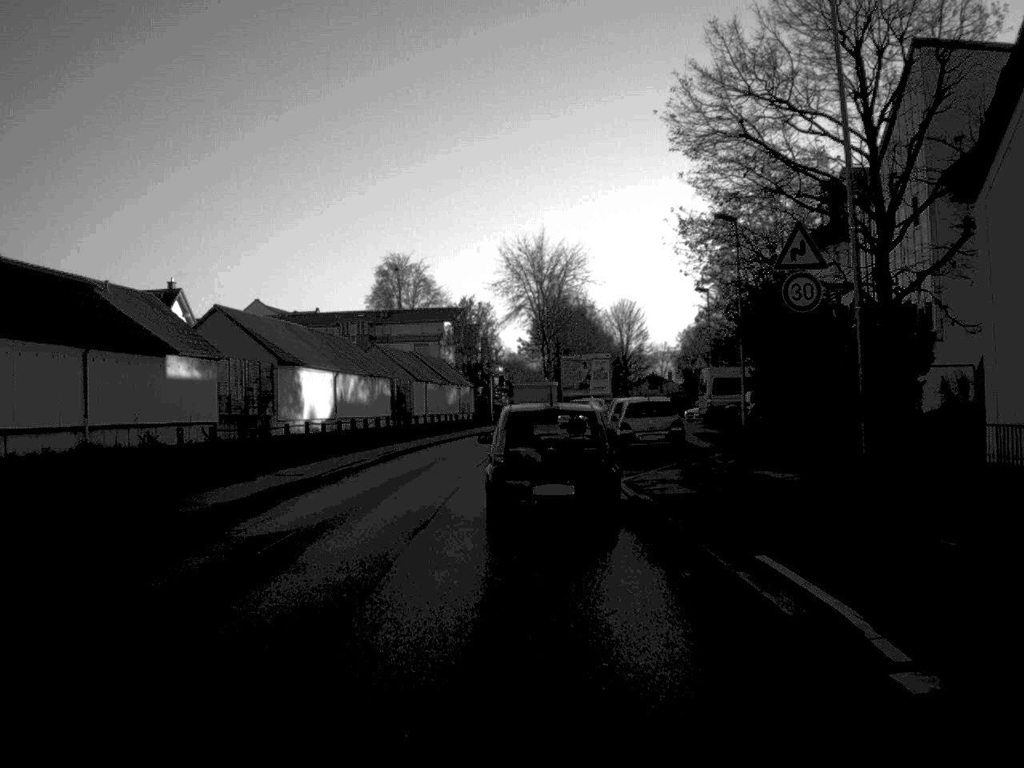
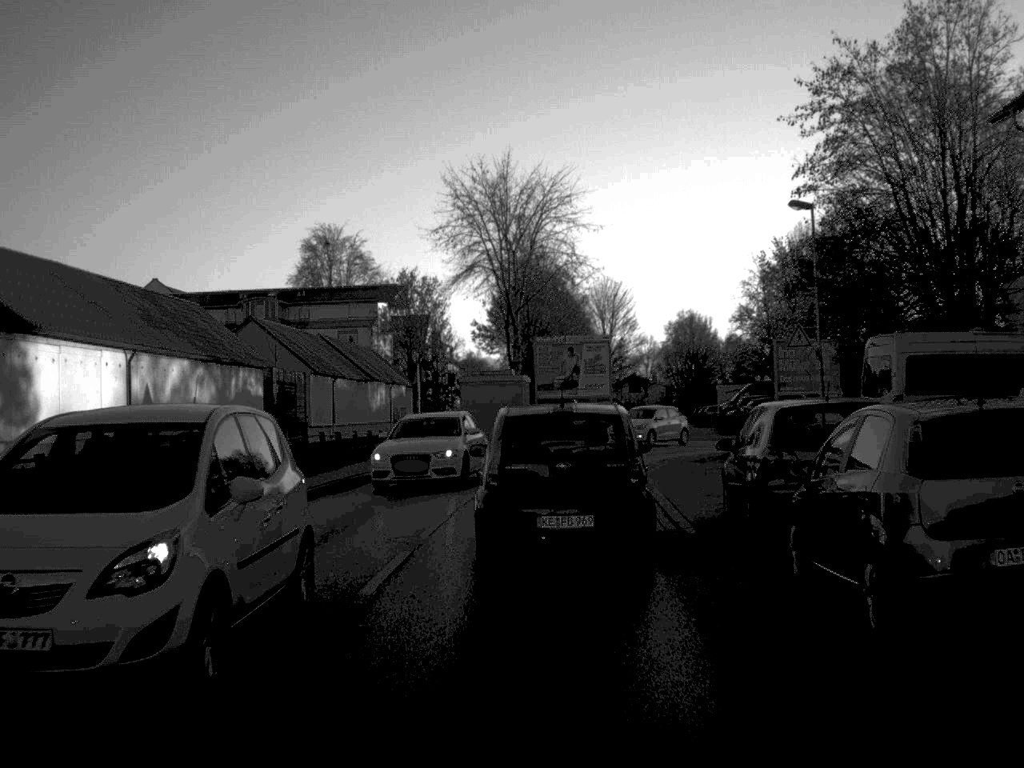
(+0.2, +32.7) m; +2°
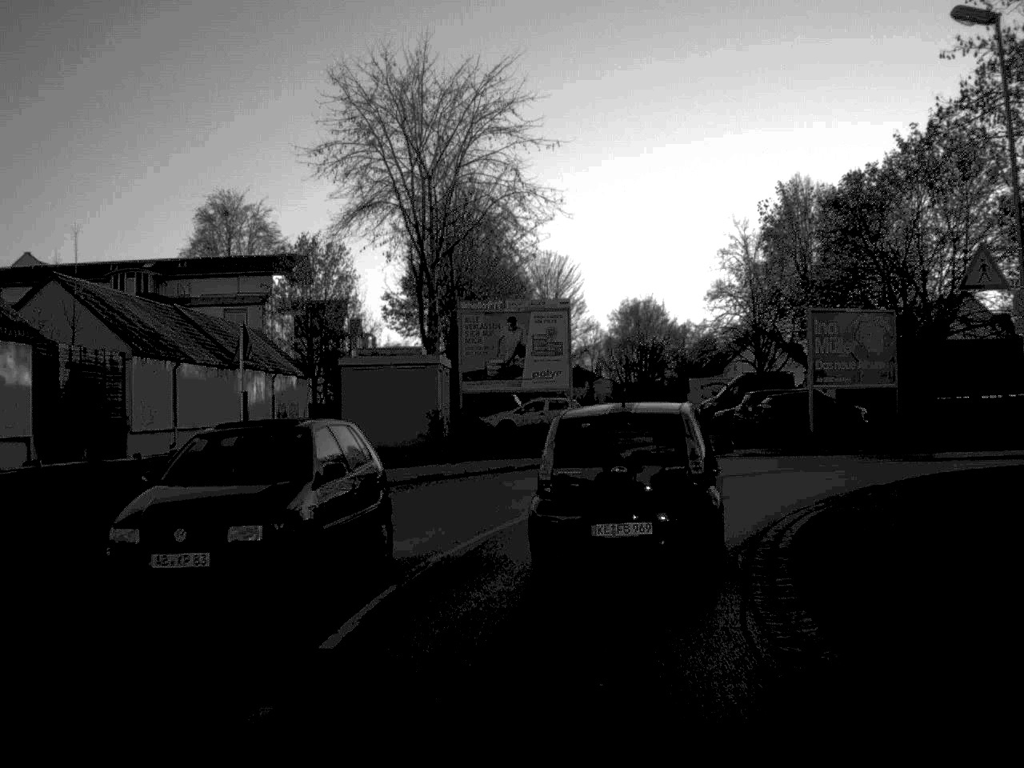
(+0.3, +20.1) m; +3°
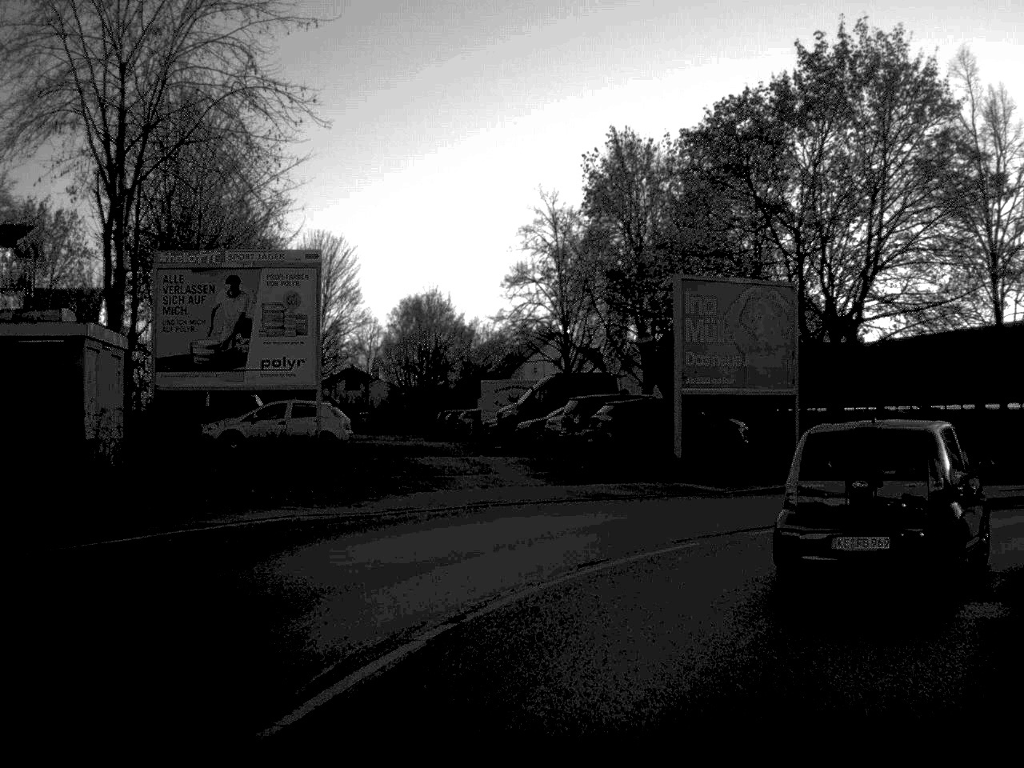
(+1.0, +14.5) m; +10°
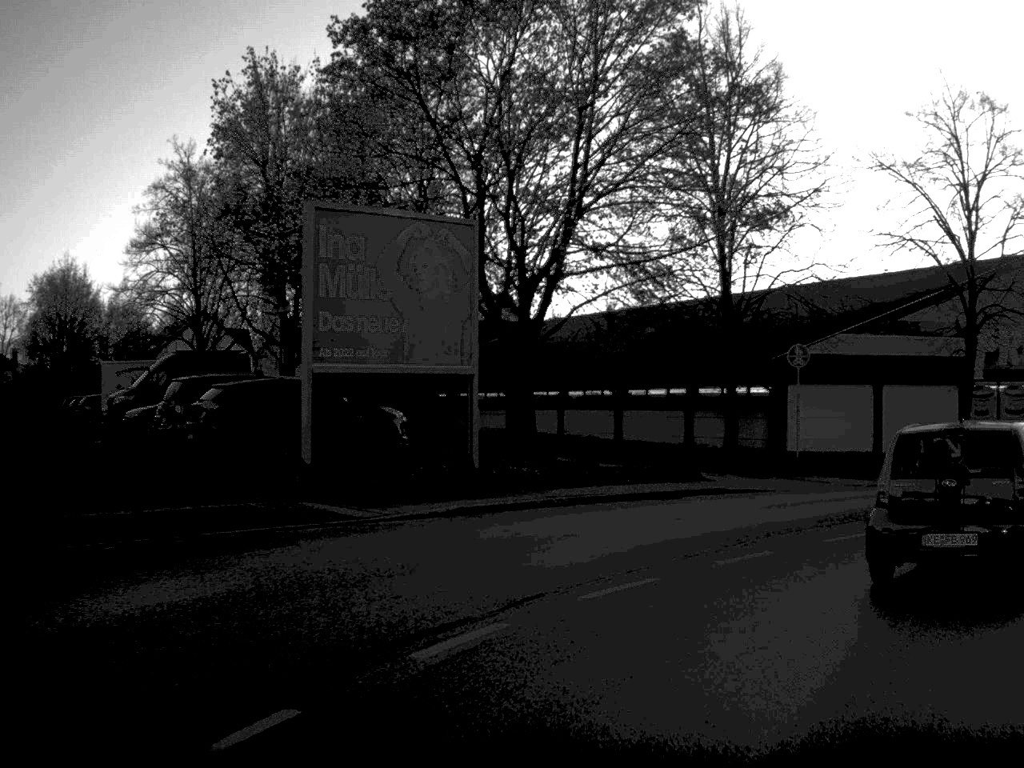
(+1.1, +8.9) m; +16°
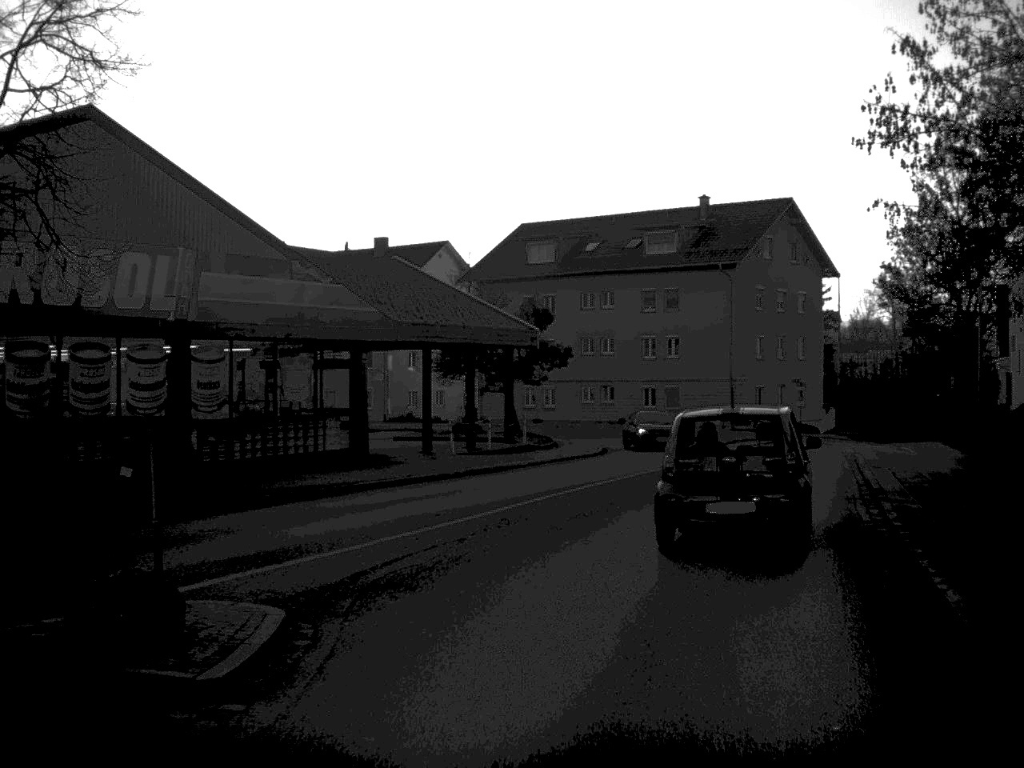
(+7.1, +17.5) m; +41°
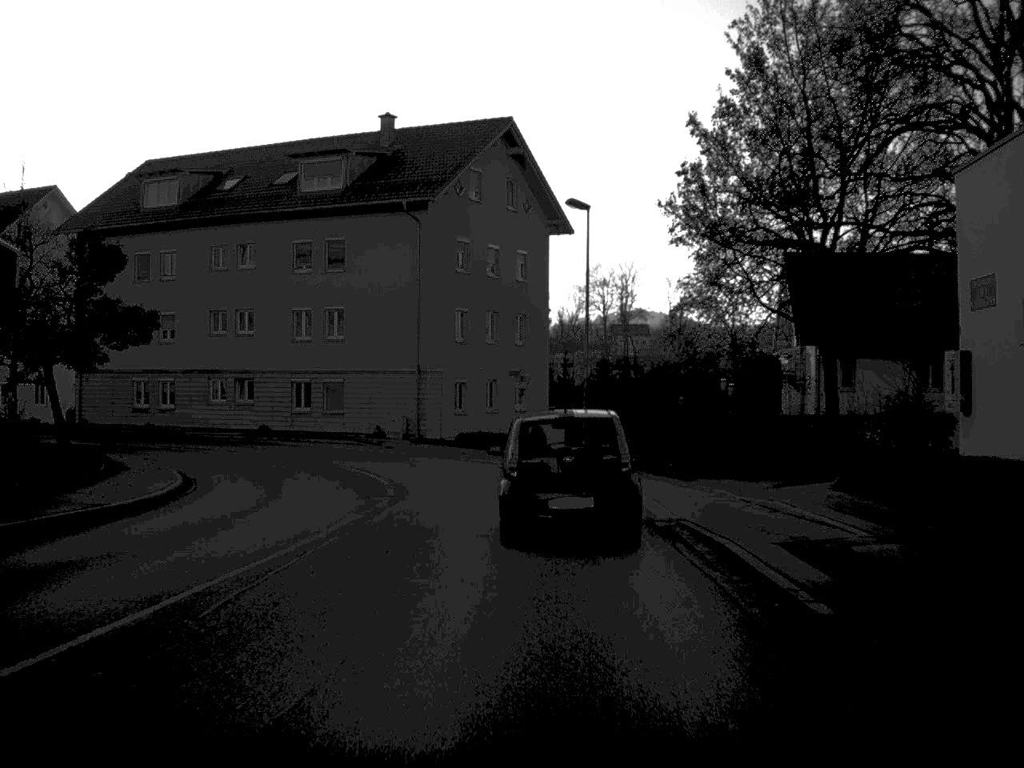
(+3.3, +21.2) m; +13°
